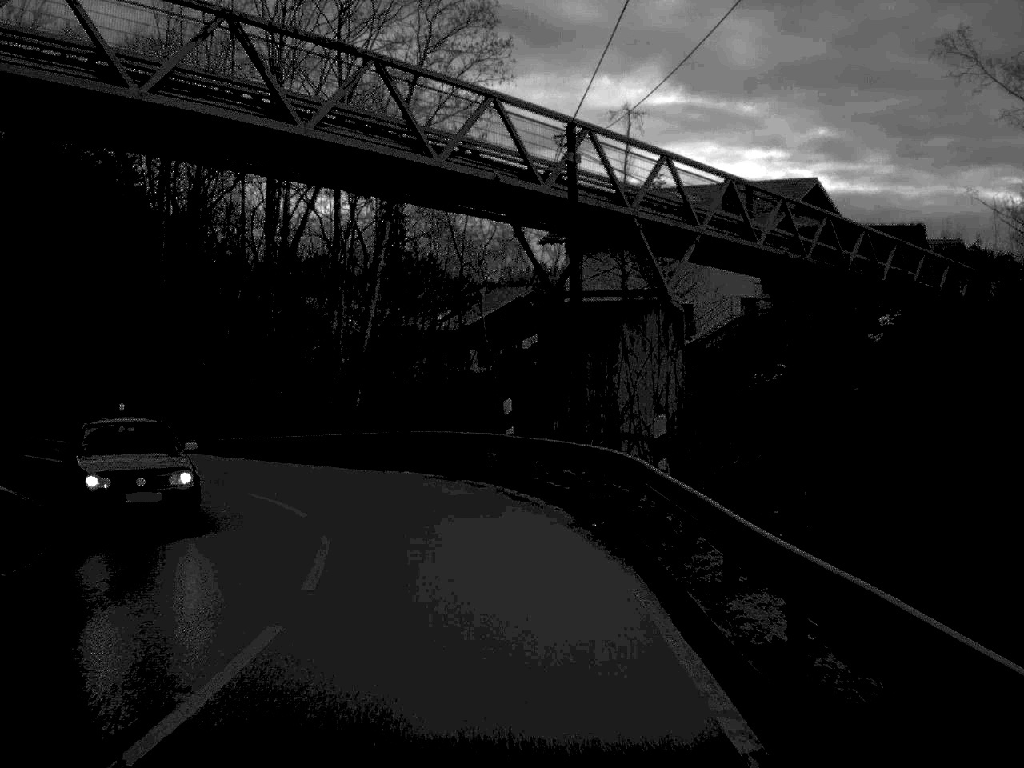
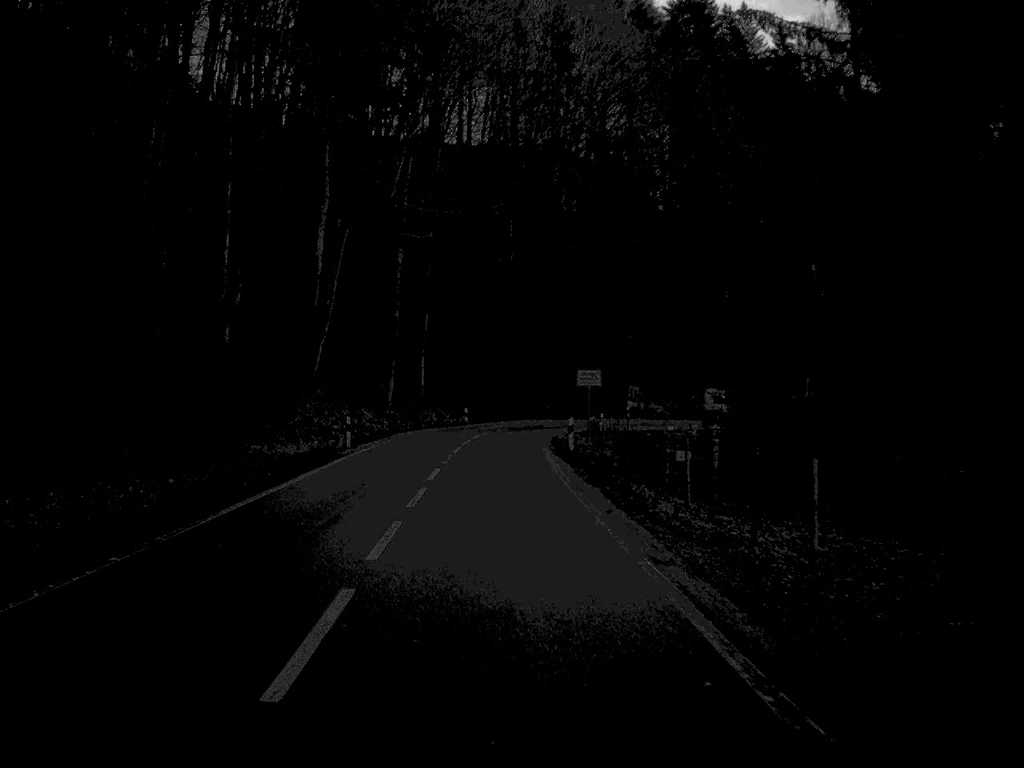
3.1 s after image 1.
(-12.2, +32.4) m; -44°
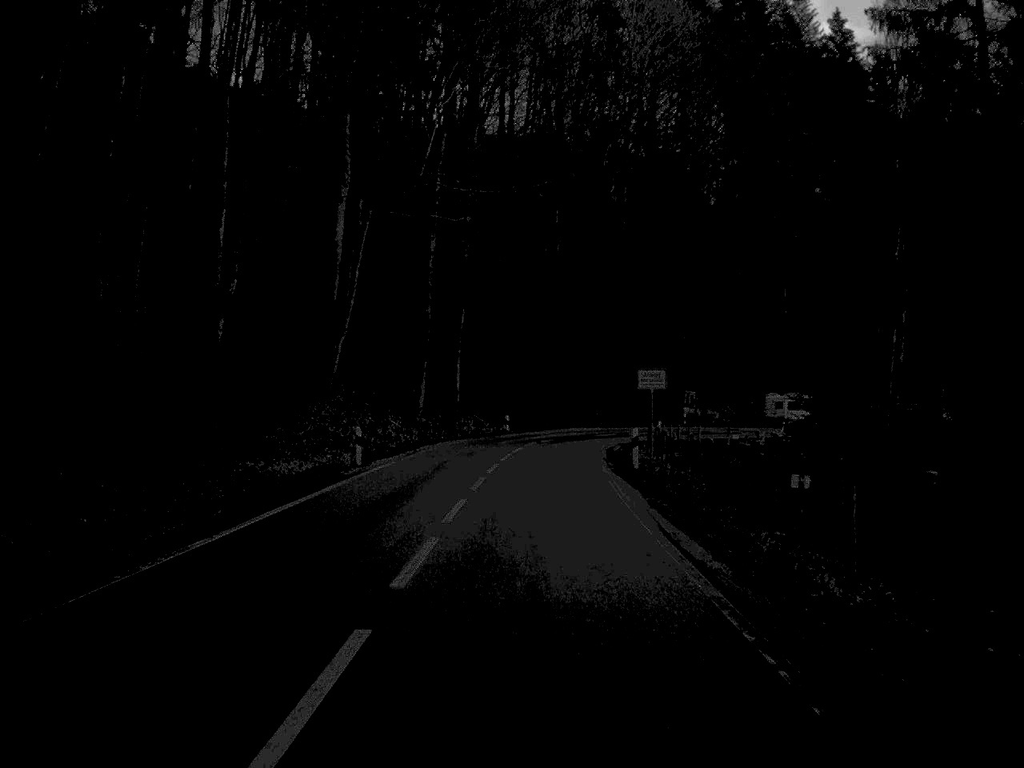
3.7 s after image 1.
(-0.2, +7.8) m; -2°
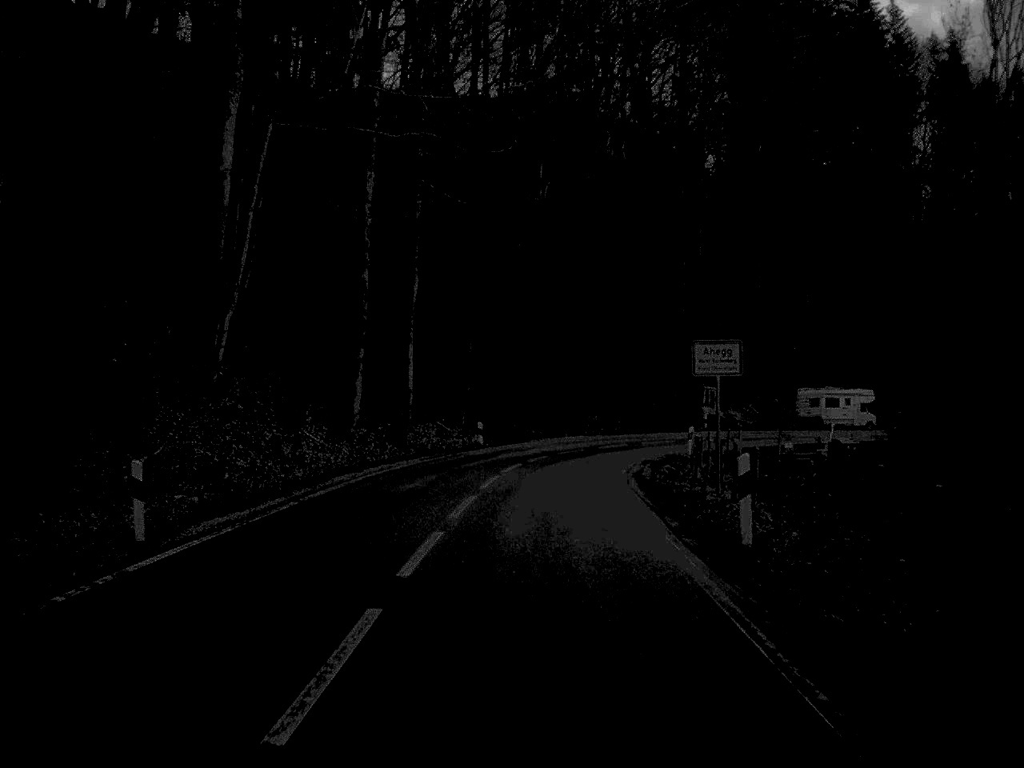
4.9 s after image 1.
(+0.1, +17.5) m; +1°
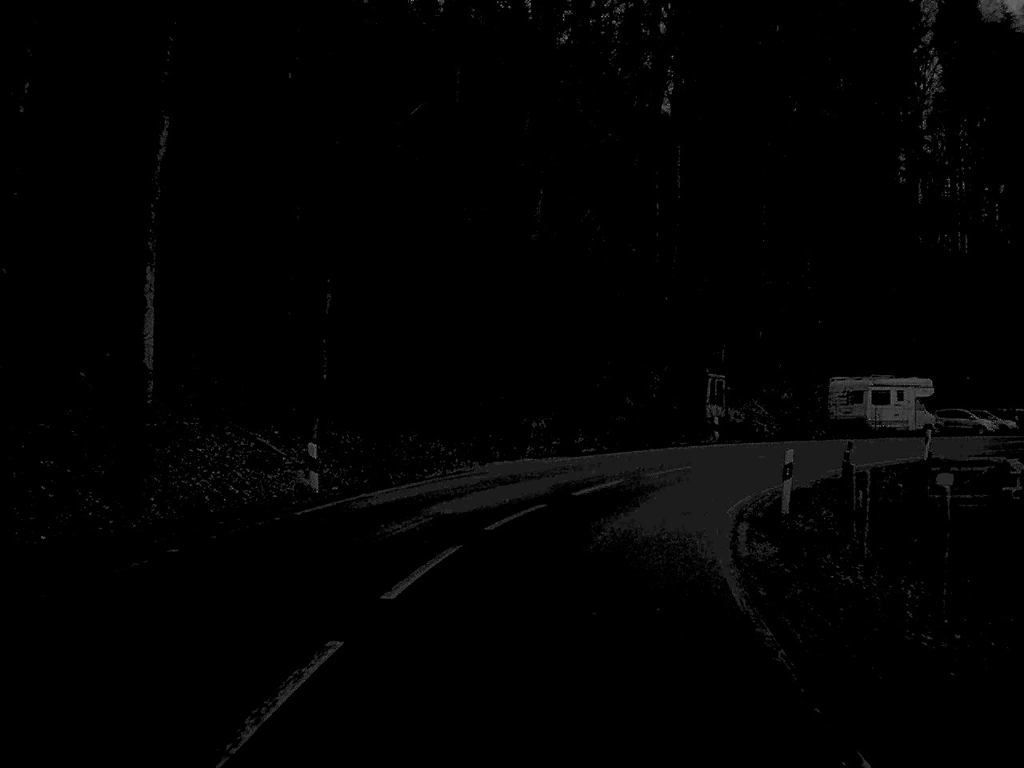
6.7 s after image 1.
(+0.5, +25.4) m; +3°
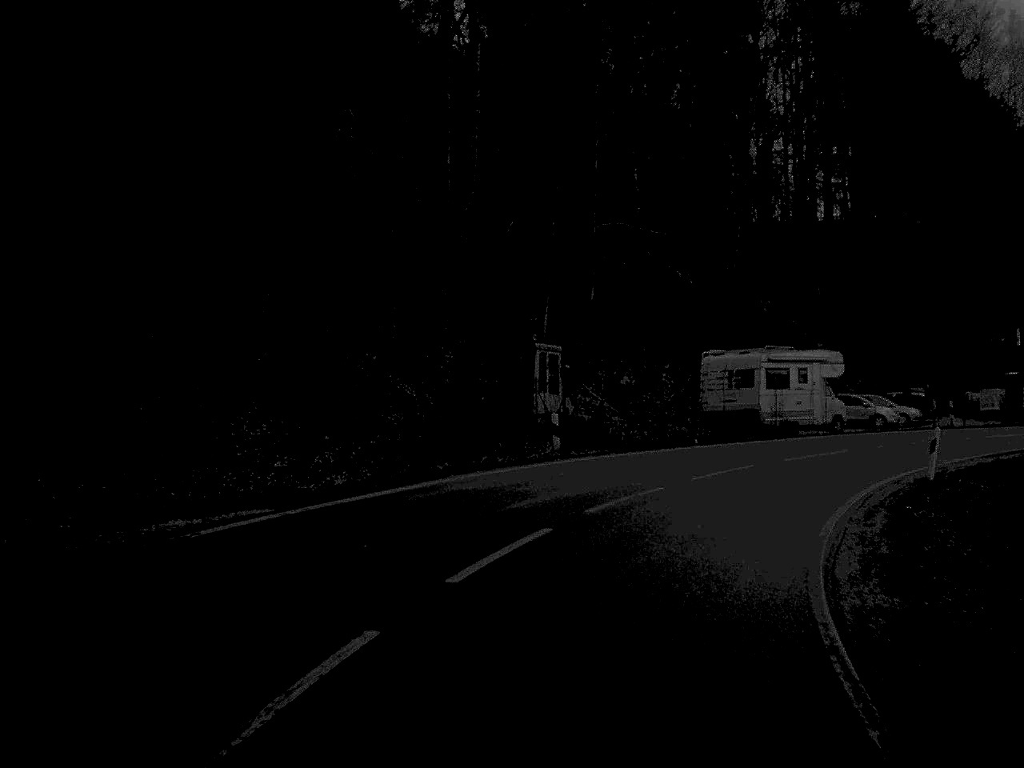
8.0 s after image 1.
(+1.3, +17.7) m; +10°
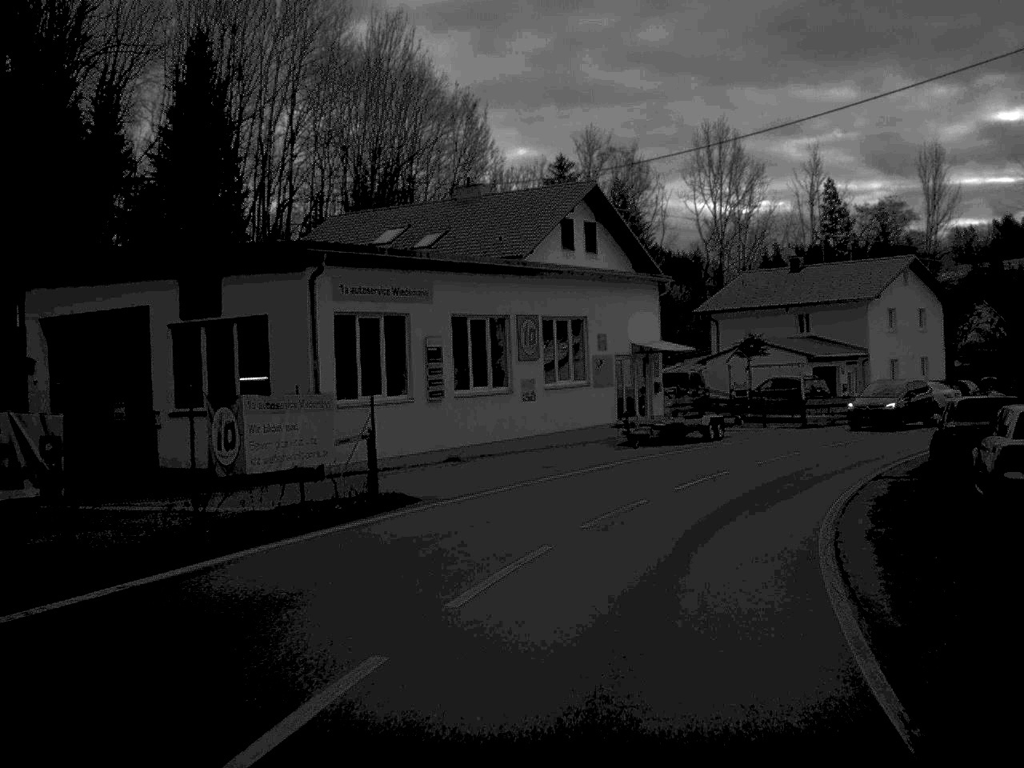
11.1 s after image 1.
(+14.7, +36.9) m; +45°
